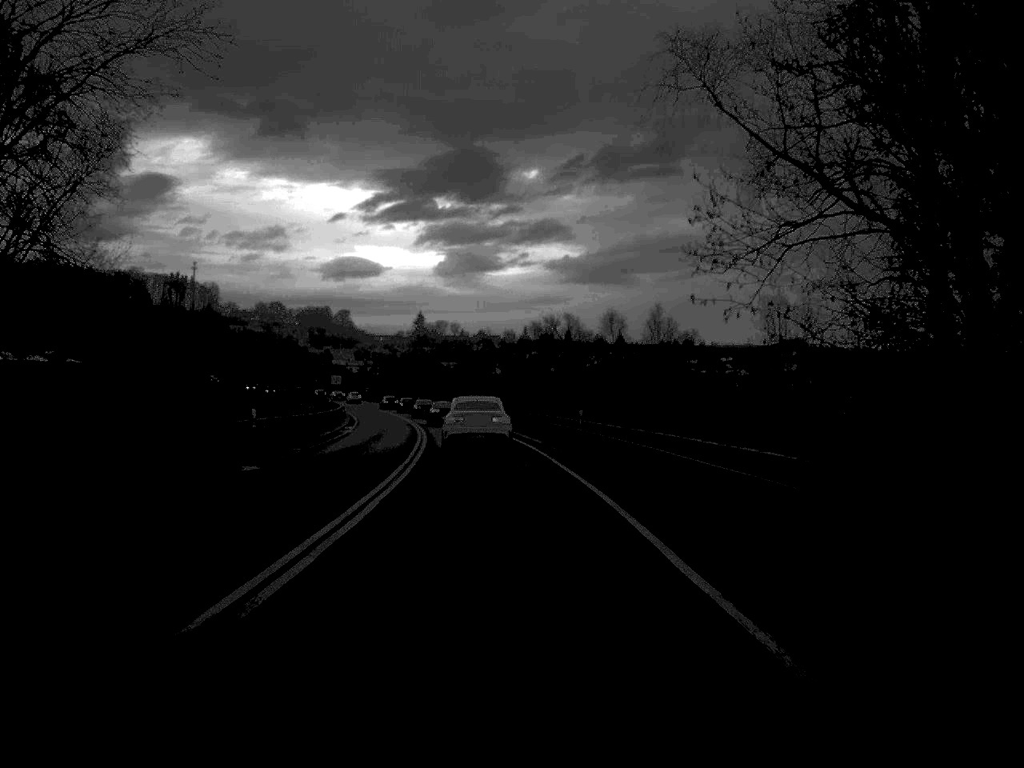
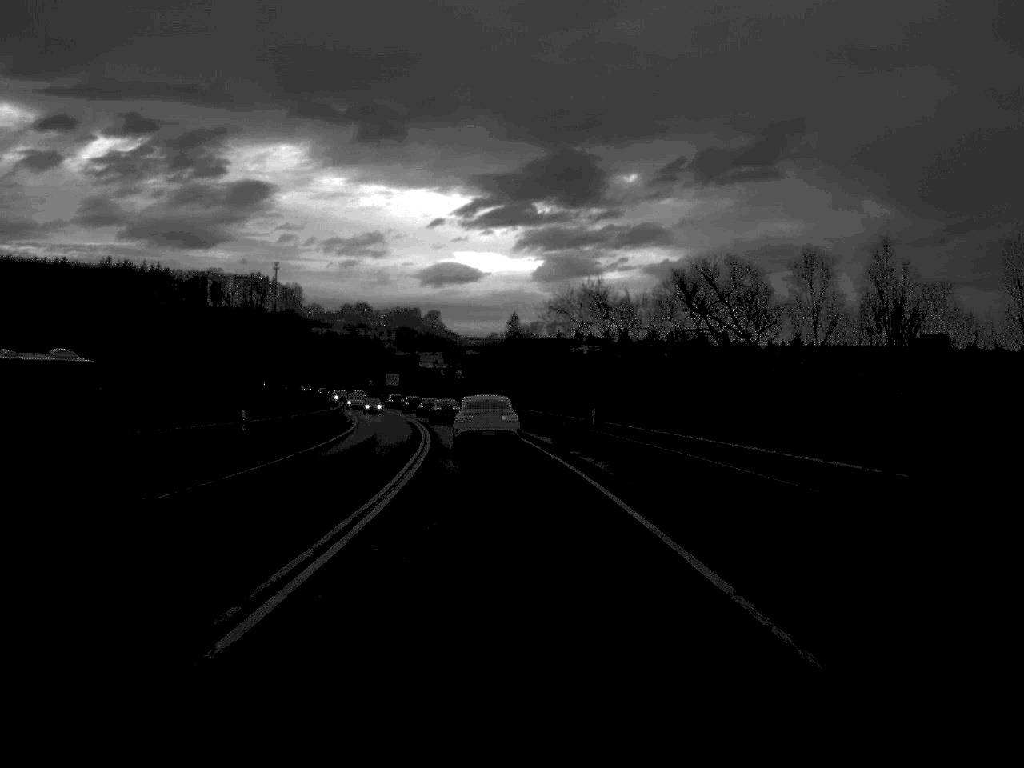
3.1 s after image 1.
(-2.2, +54.0) m; -4°
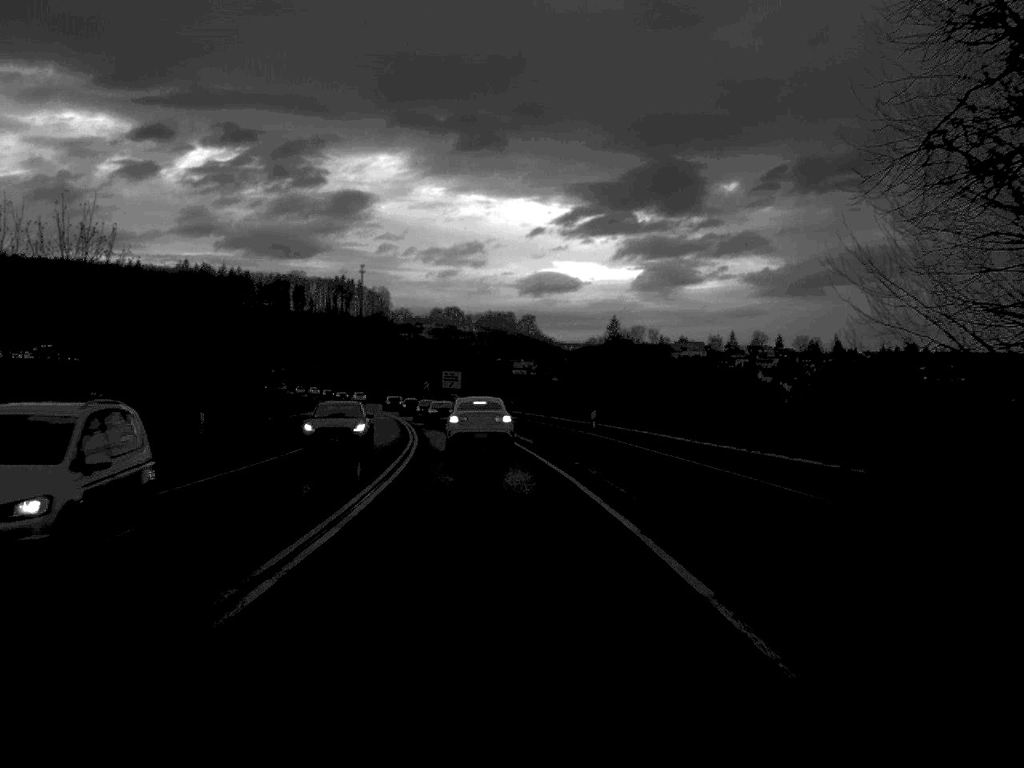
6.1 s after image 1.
(-2.0, +55.2) m; -4°
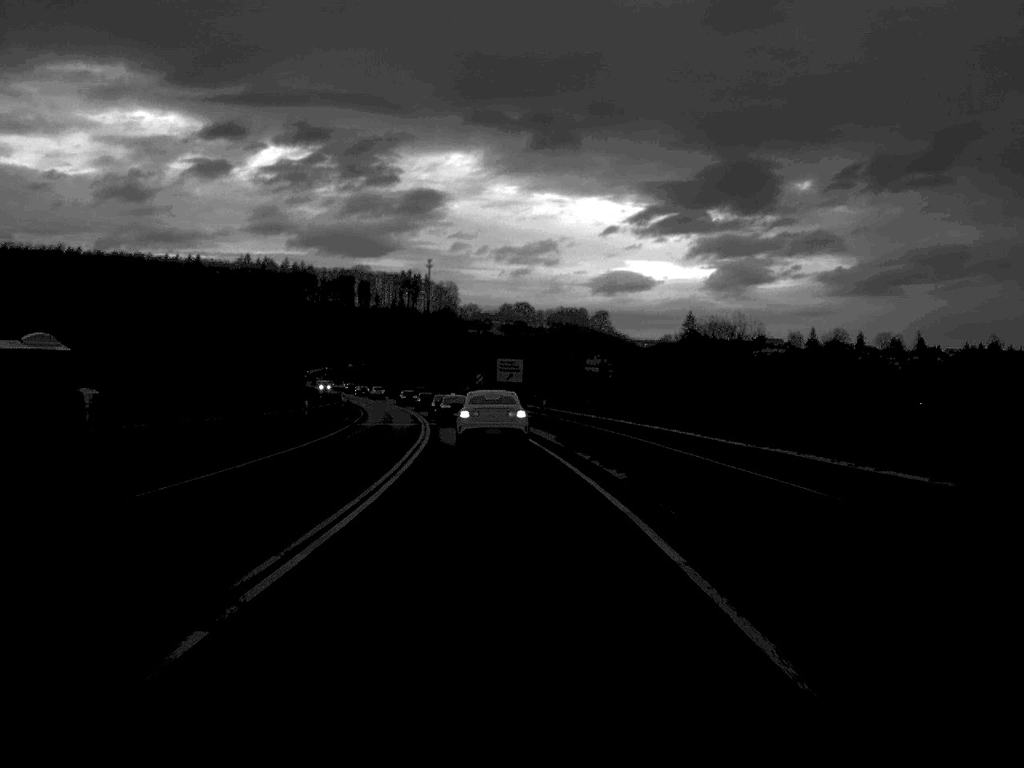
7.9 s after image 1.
(-0.8, +31.9) m; -3°
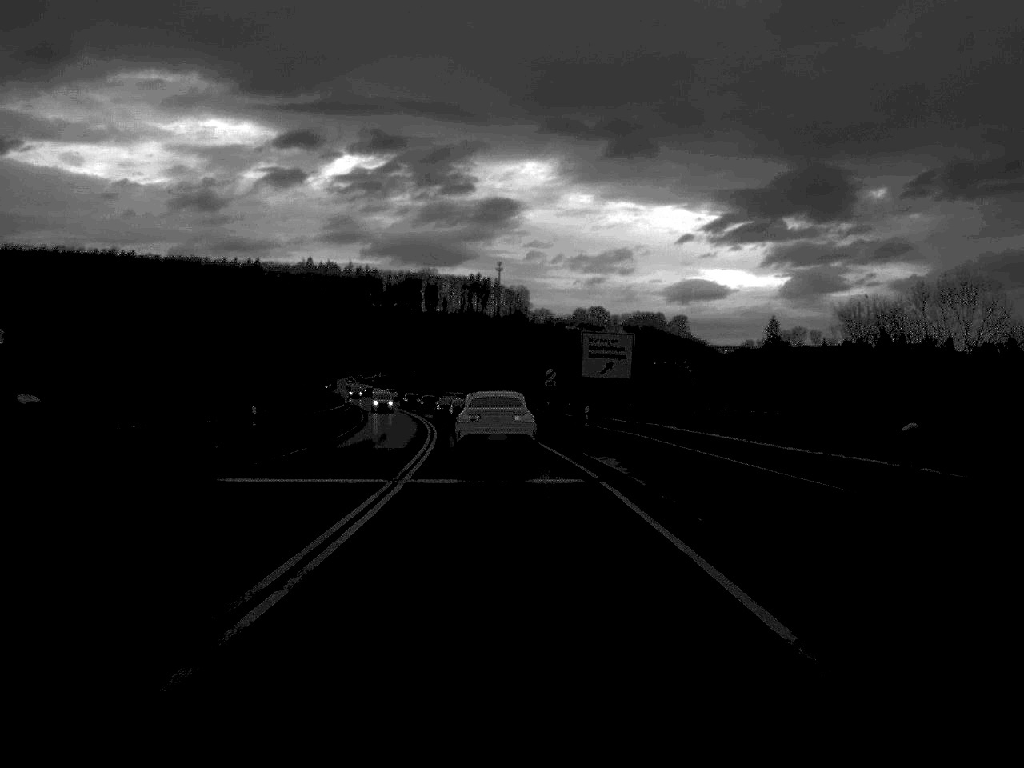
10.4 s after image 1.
(-1.3, +41.8) m; -3°
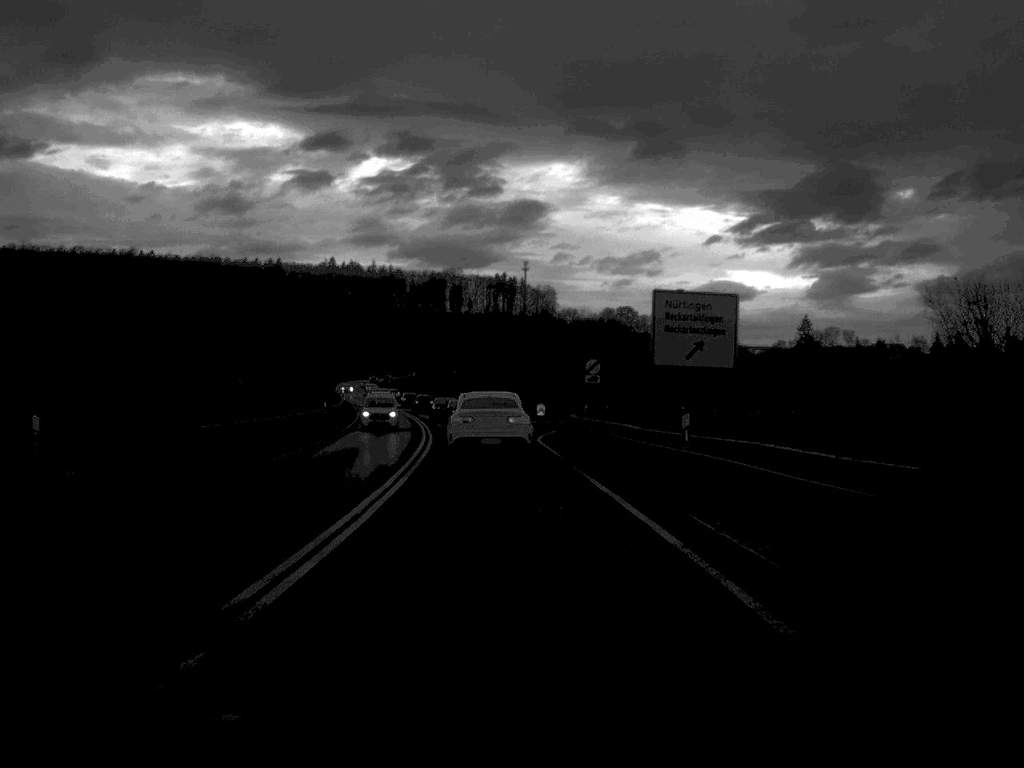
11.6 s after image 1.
(-0.2, +18.1) m; -1°
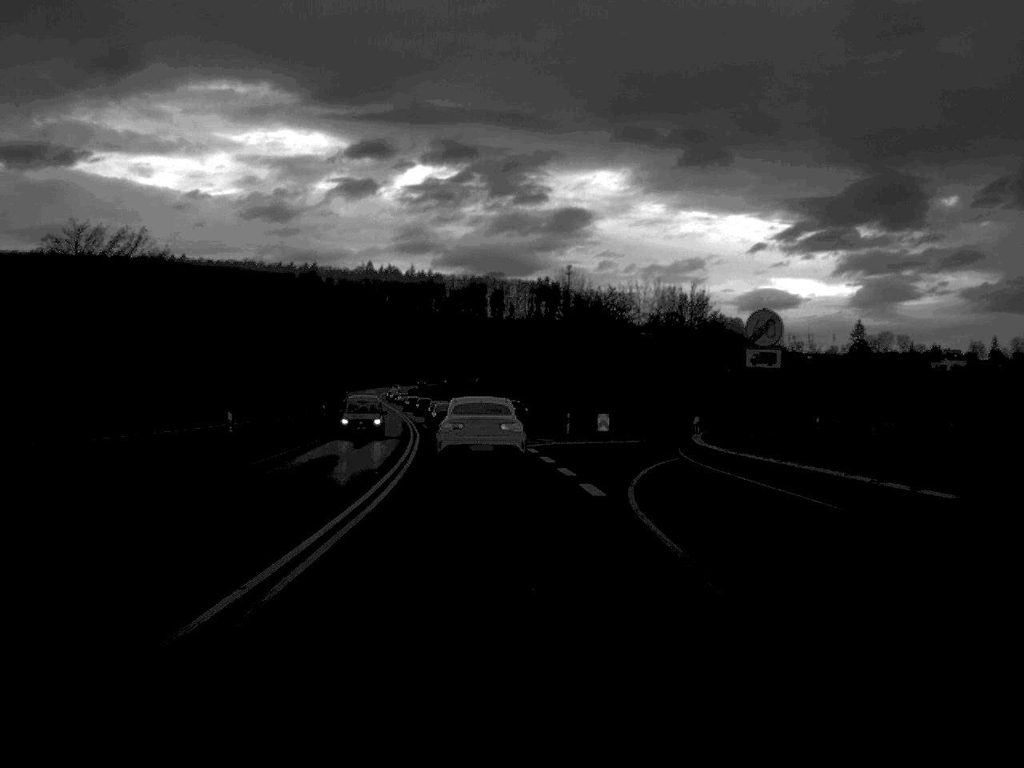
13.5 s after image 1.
(-0.4, +28.1) m; -2°
